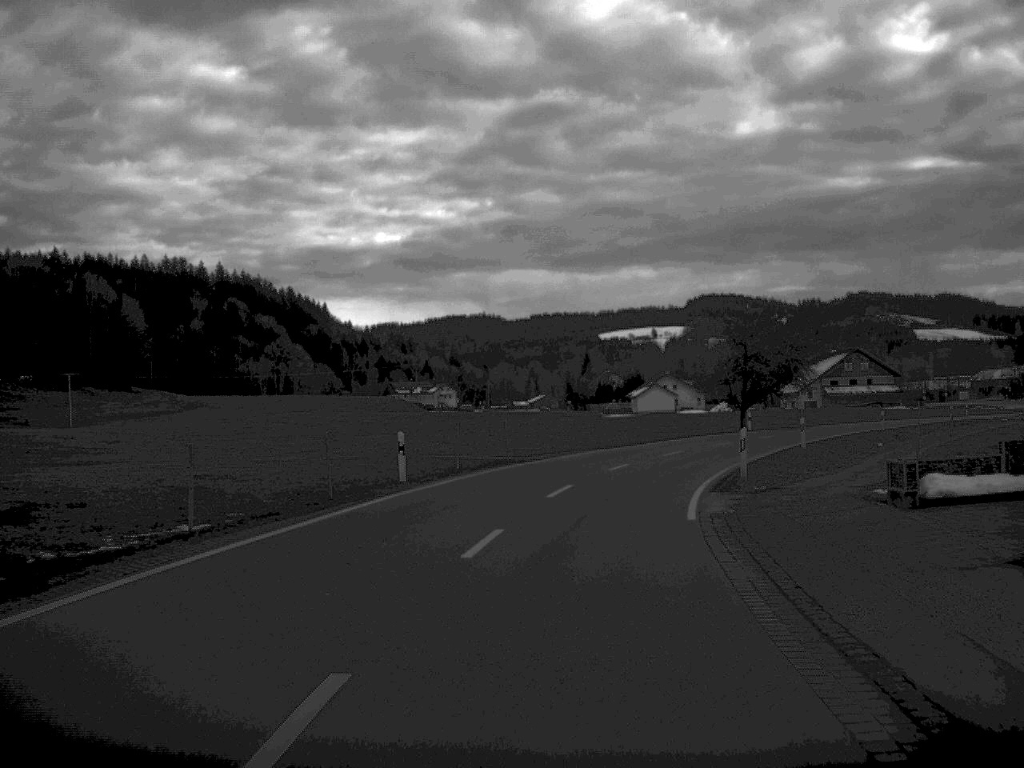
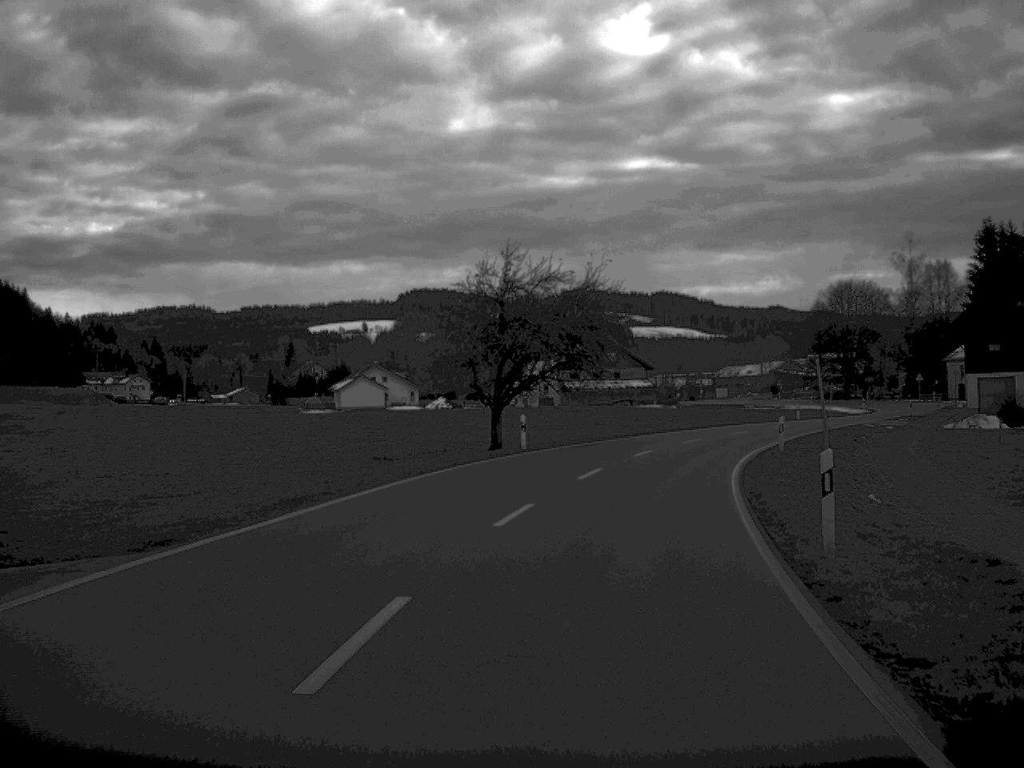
(+3.5, +32.7) m; +13°
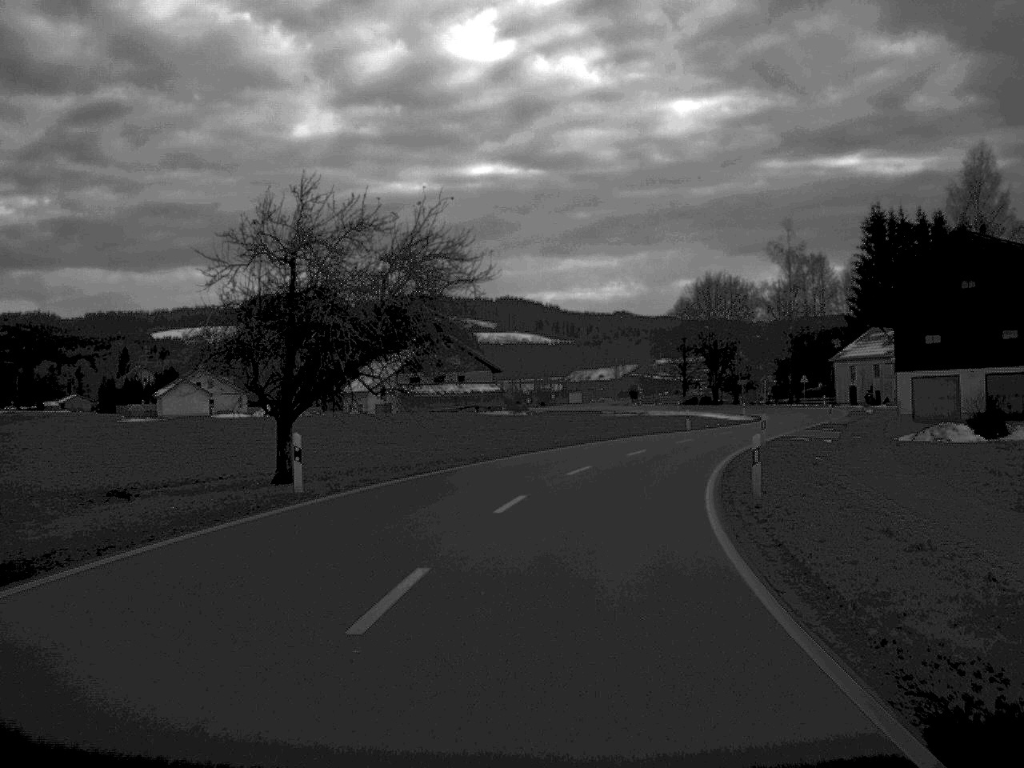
(+0.9, +15.9) m; +7°
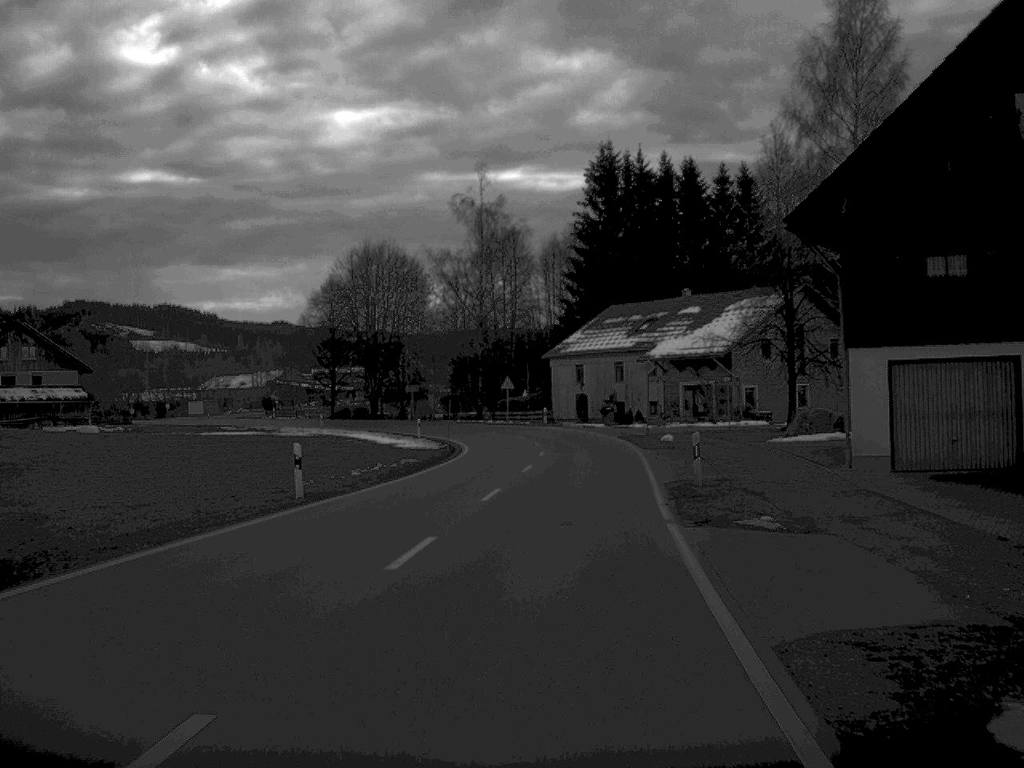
(+5.5, +40.3) m; +15°
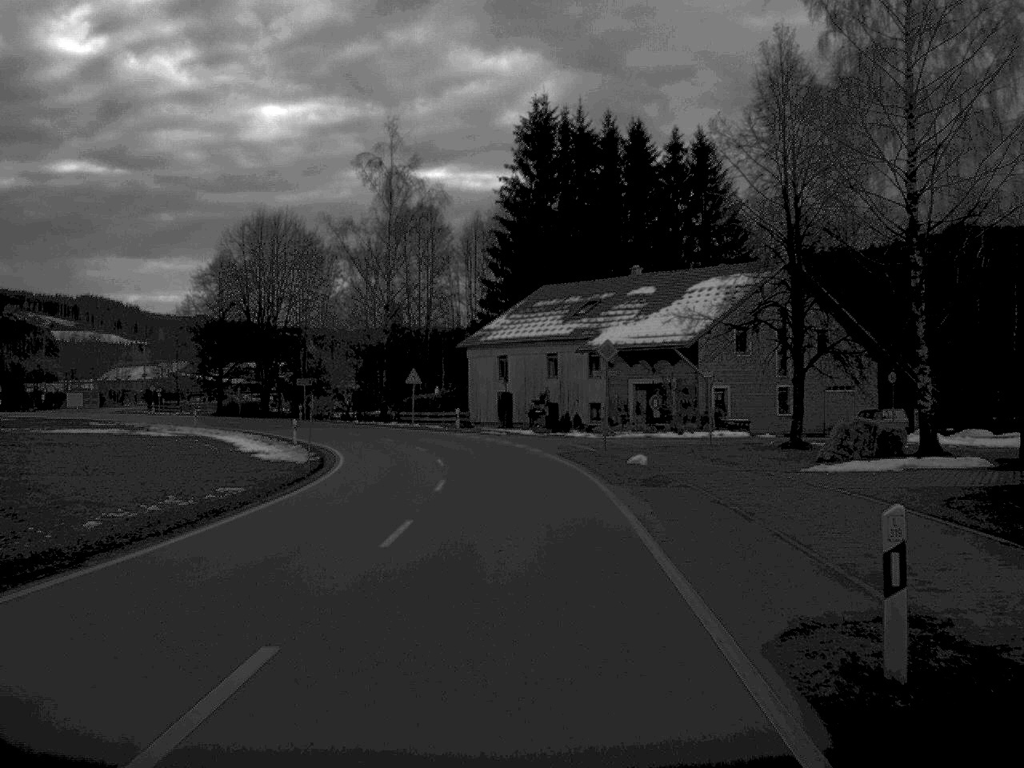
(+0.5, +15.9) m; +3°
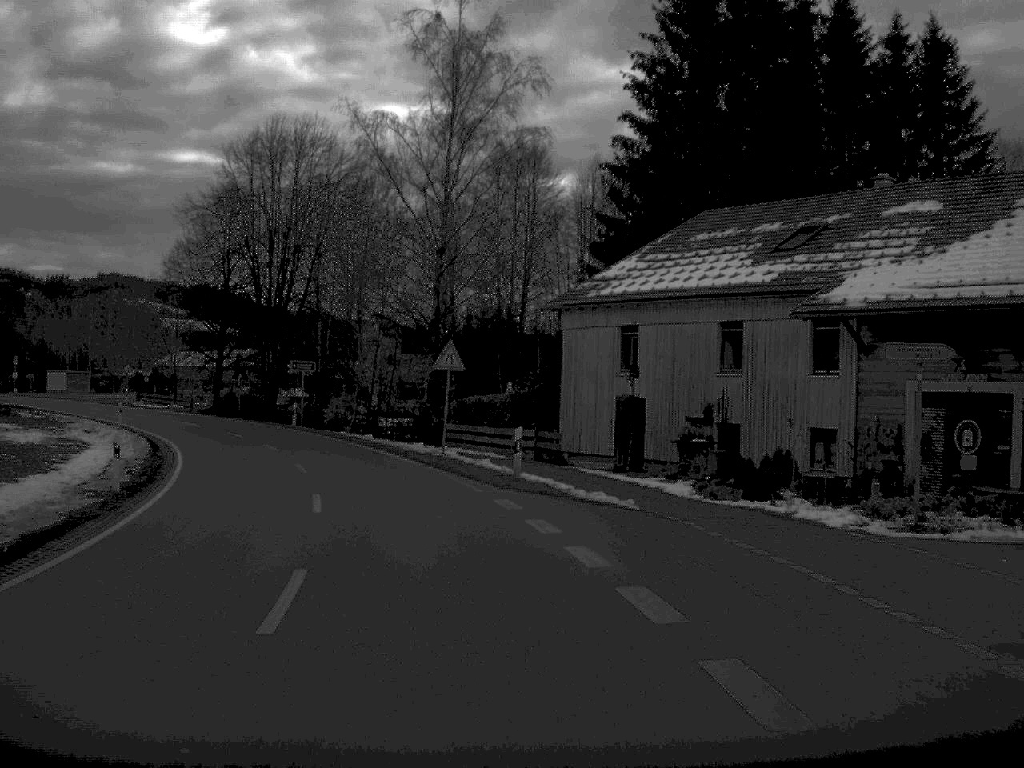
(-0.7, +32.9) m; -6°
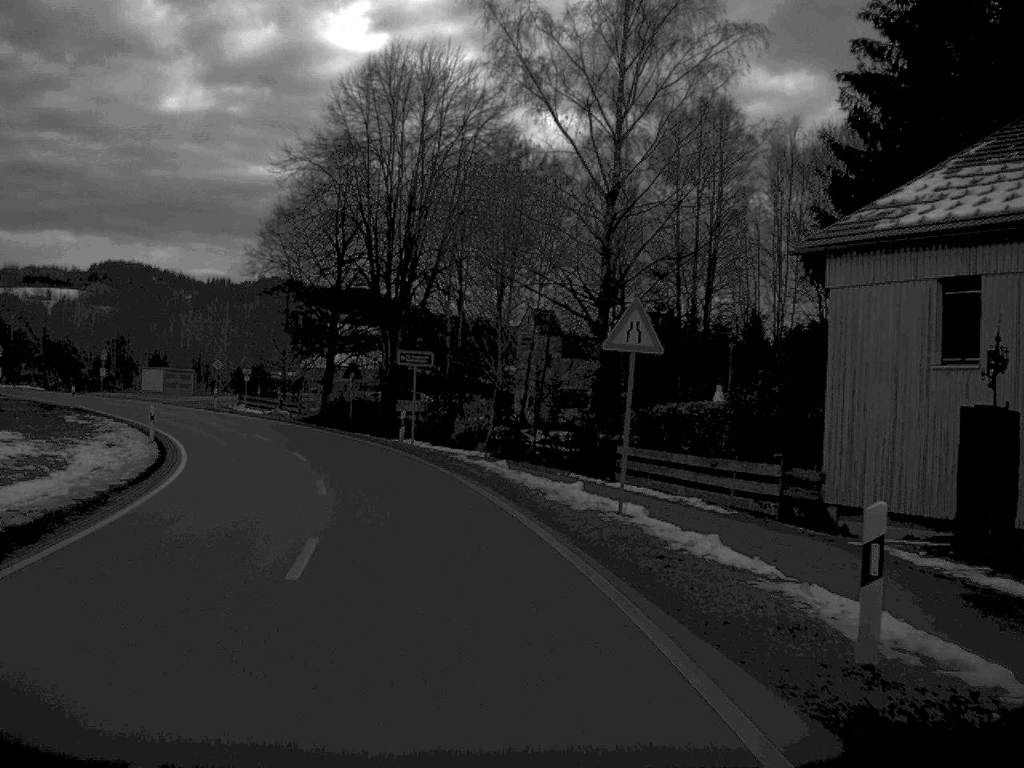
(-1.0, +15.8) m; -7°
